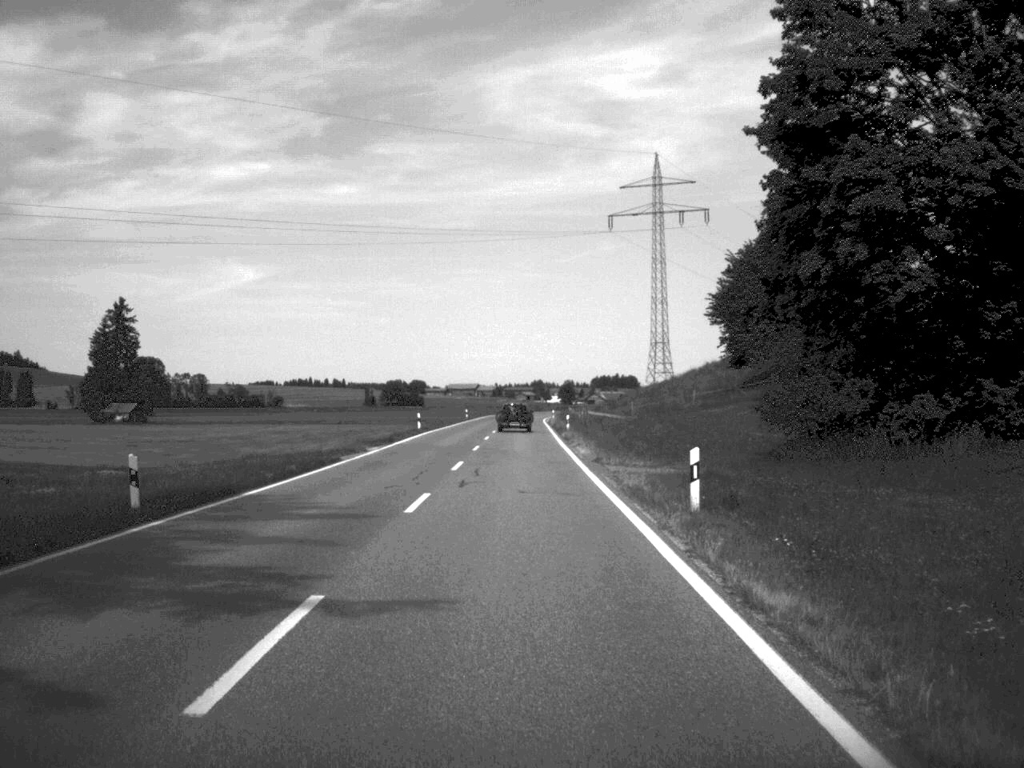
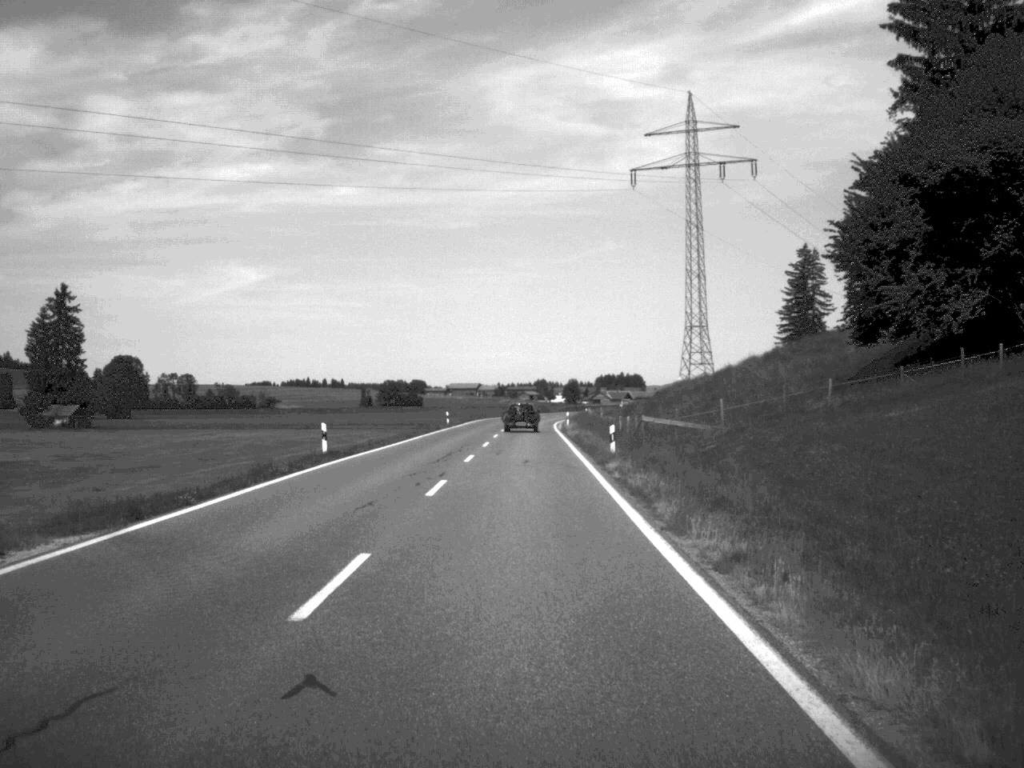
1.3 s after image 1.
(-0.1, +32.4) m; 0°
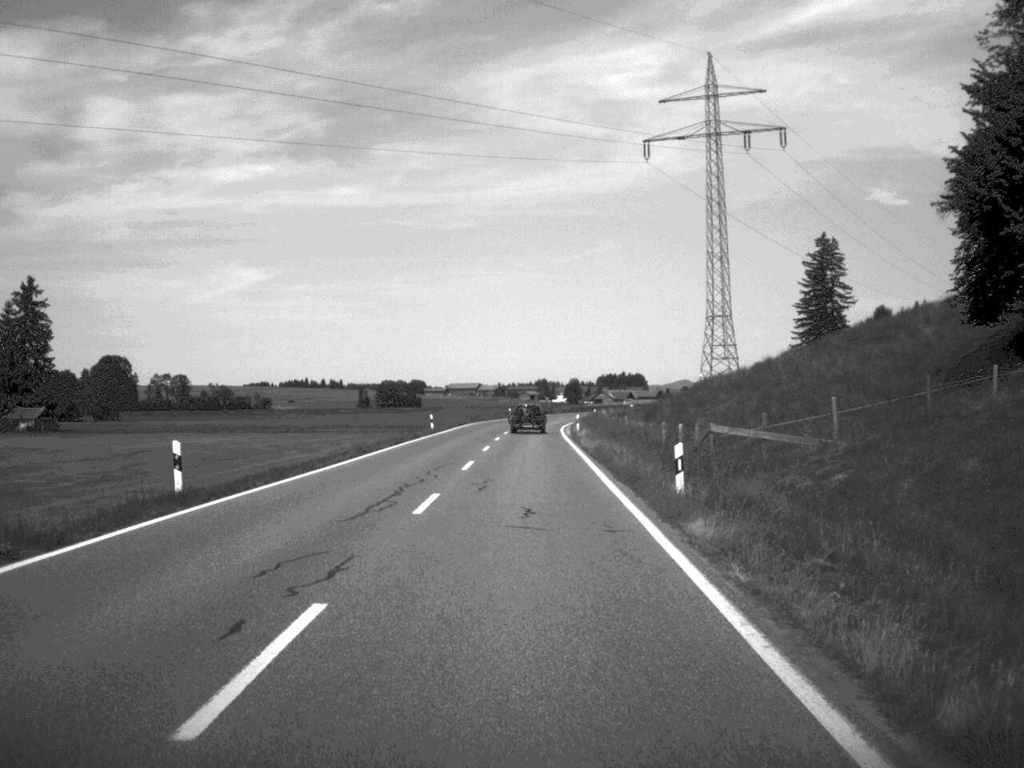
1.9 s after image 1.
(0.0, +14.9) m; 0°
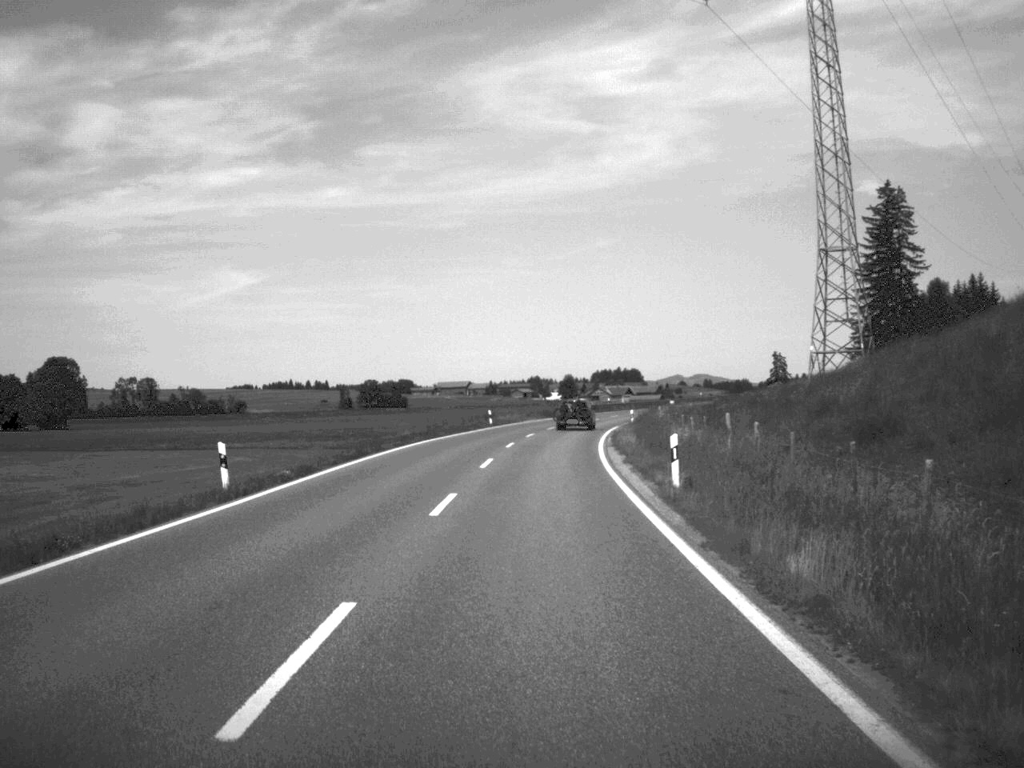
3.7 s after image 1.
(+0.1, +46.9) m; 0°
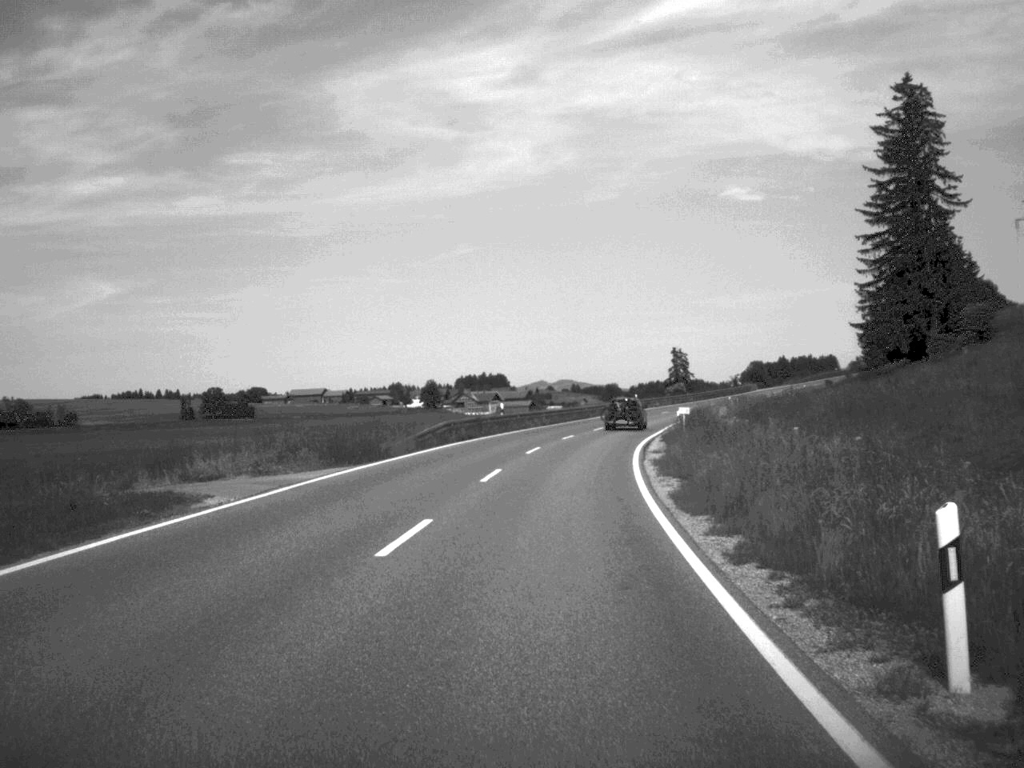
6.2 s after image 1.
(+2.8, +63.1) m; +6°
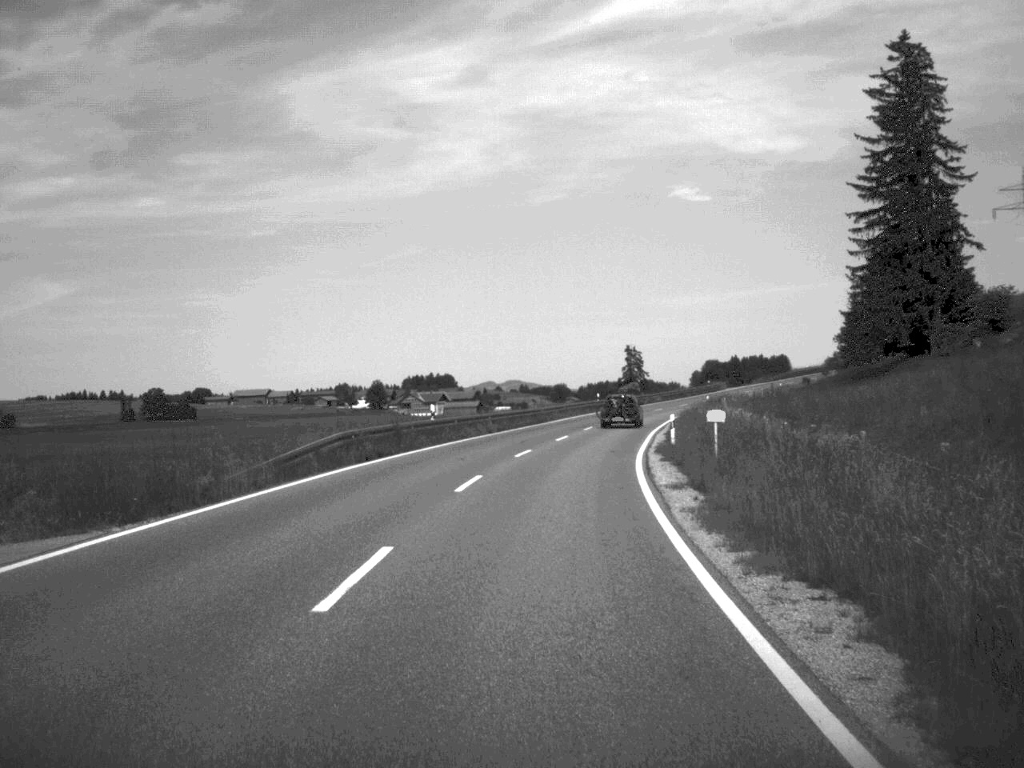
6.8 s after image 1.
(+0.3, +14.9) m; +2°
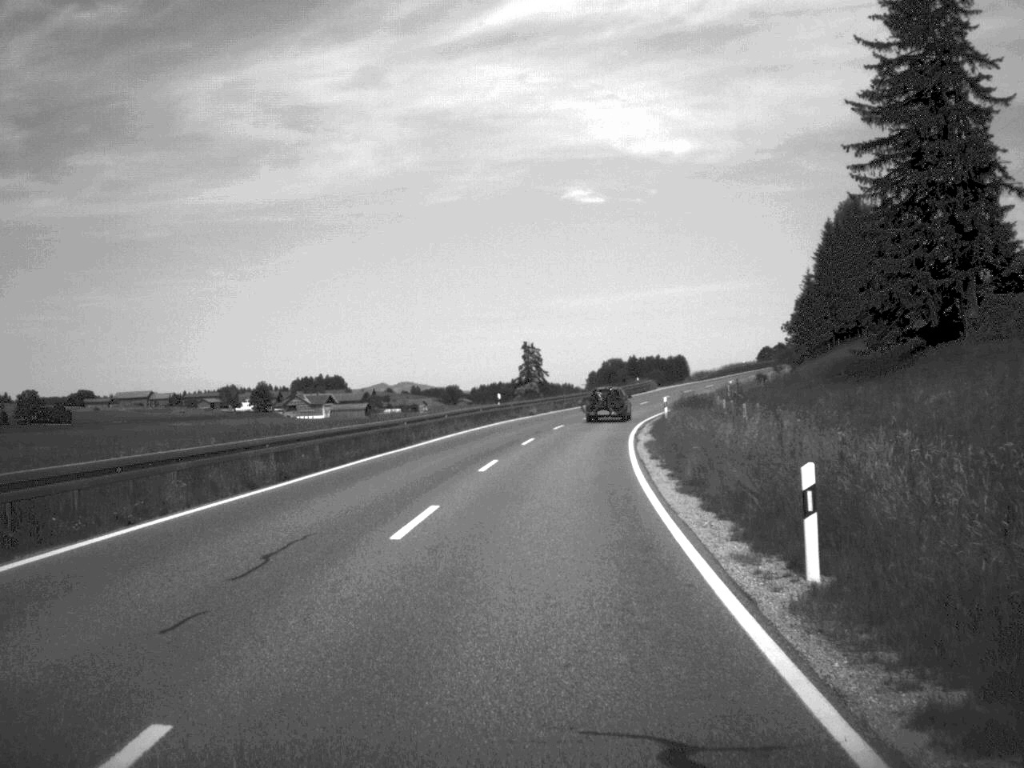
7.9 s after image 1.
(+1.3, +30.3) m; +5°
